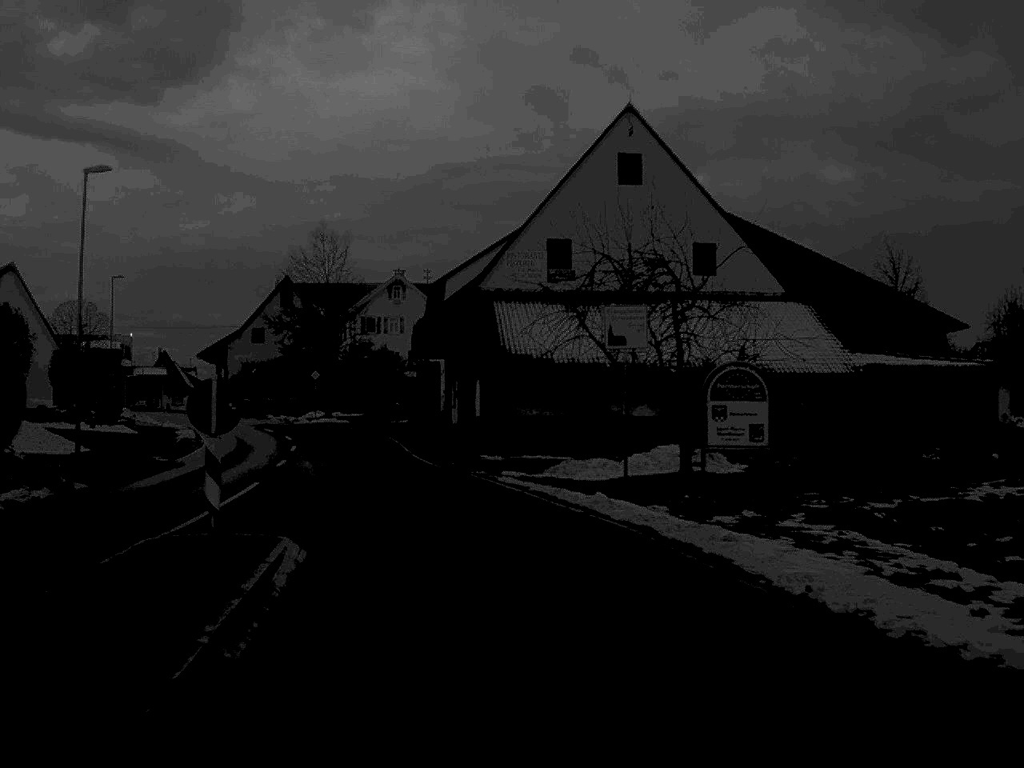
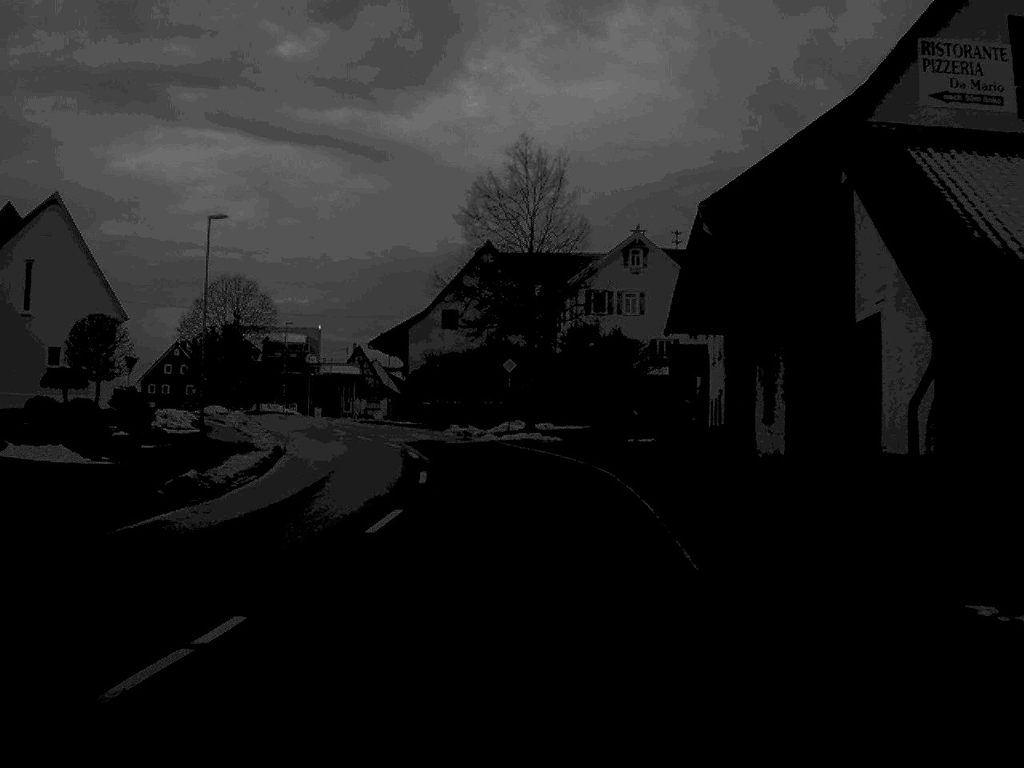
(-2.7, +26.0) m; -10°
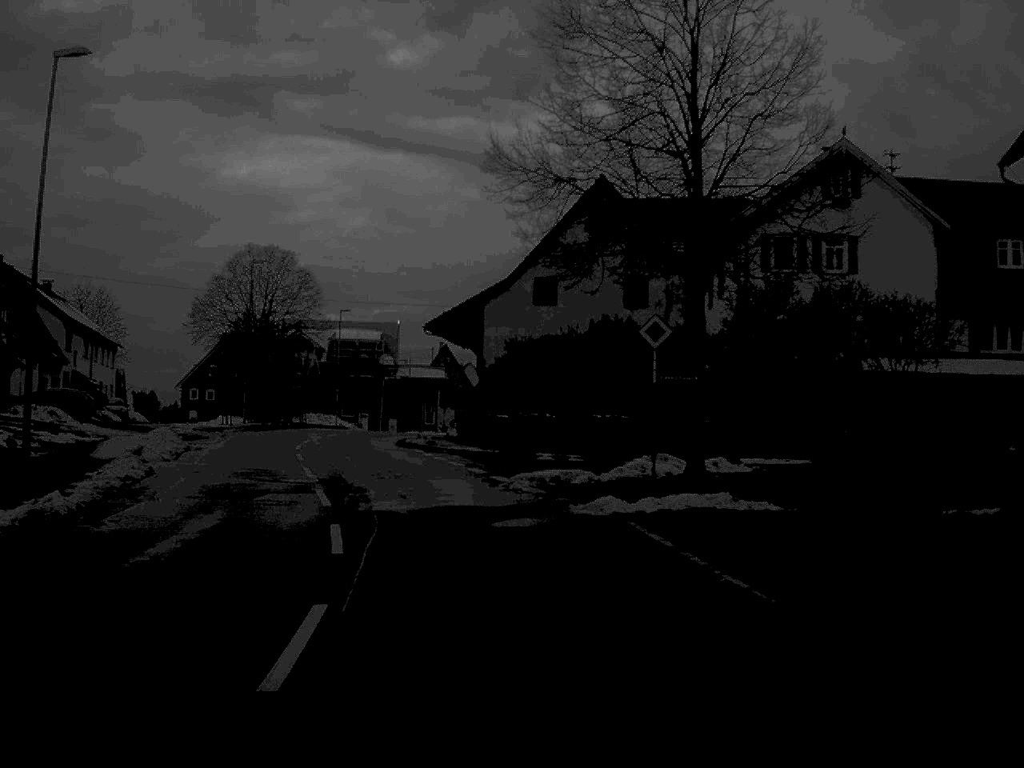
(-0.7, +26.5) m; -5°
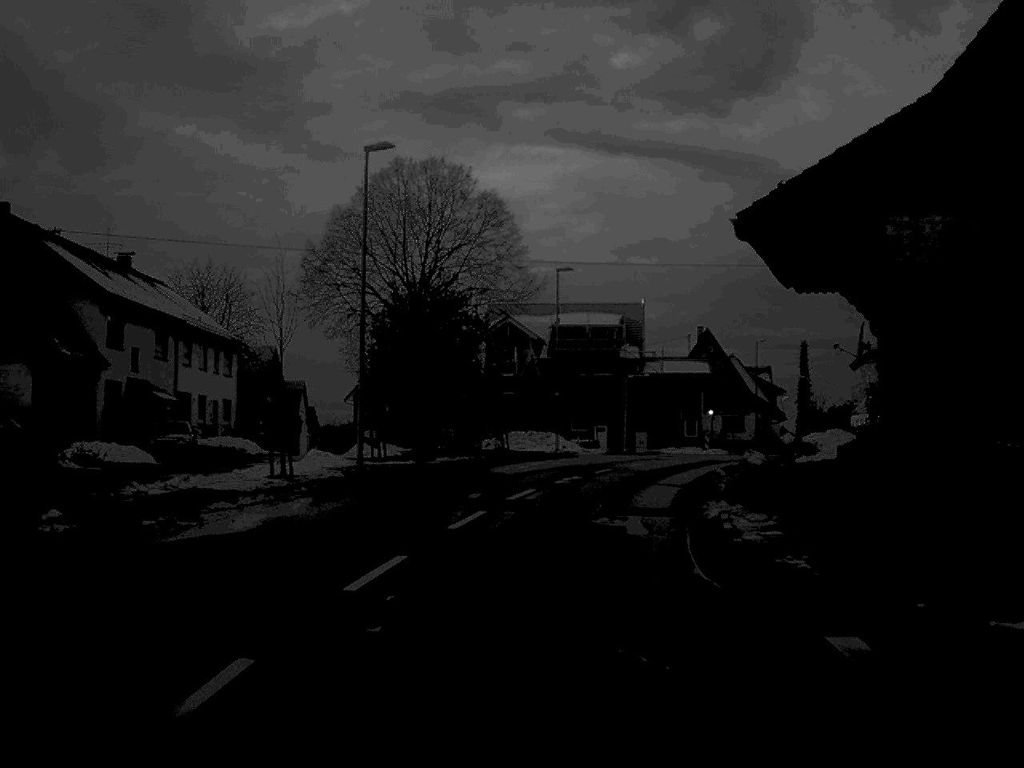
(-3.7, +32.5) m; -10°
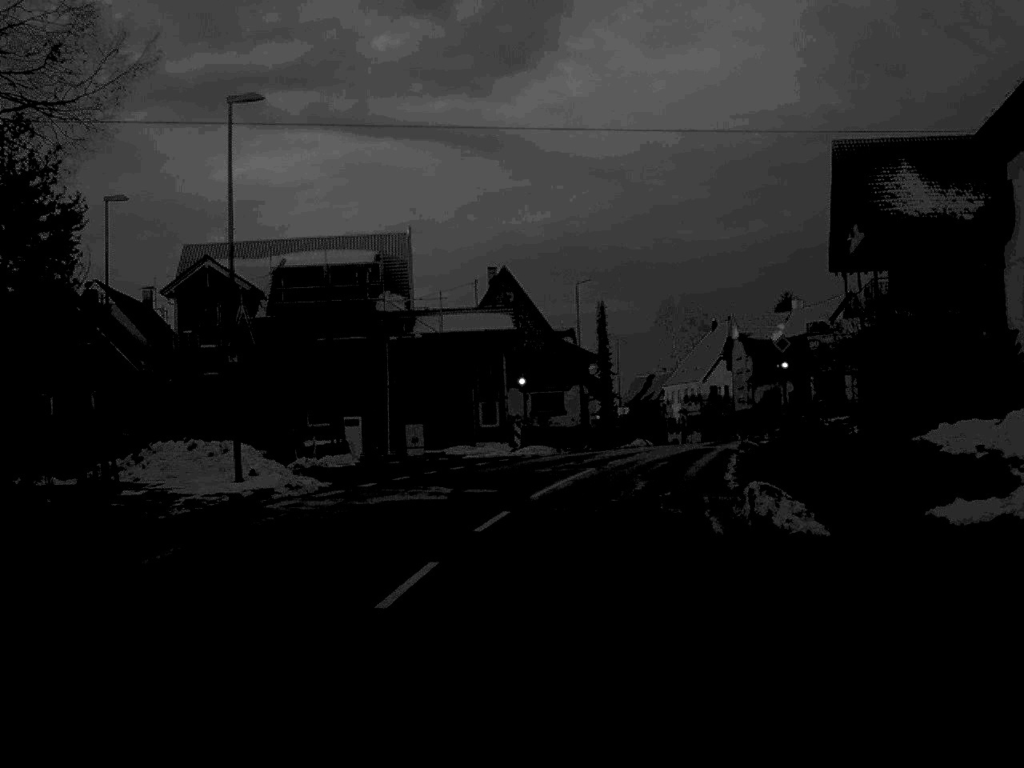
(+2.5, +30.8) m; +11°
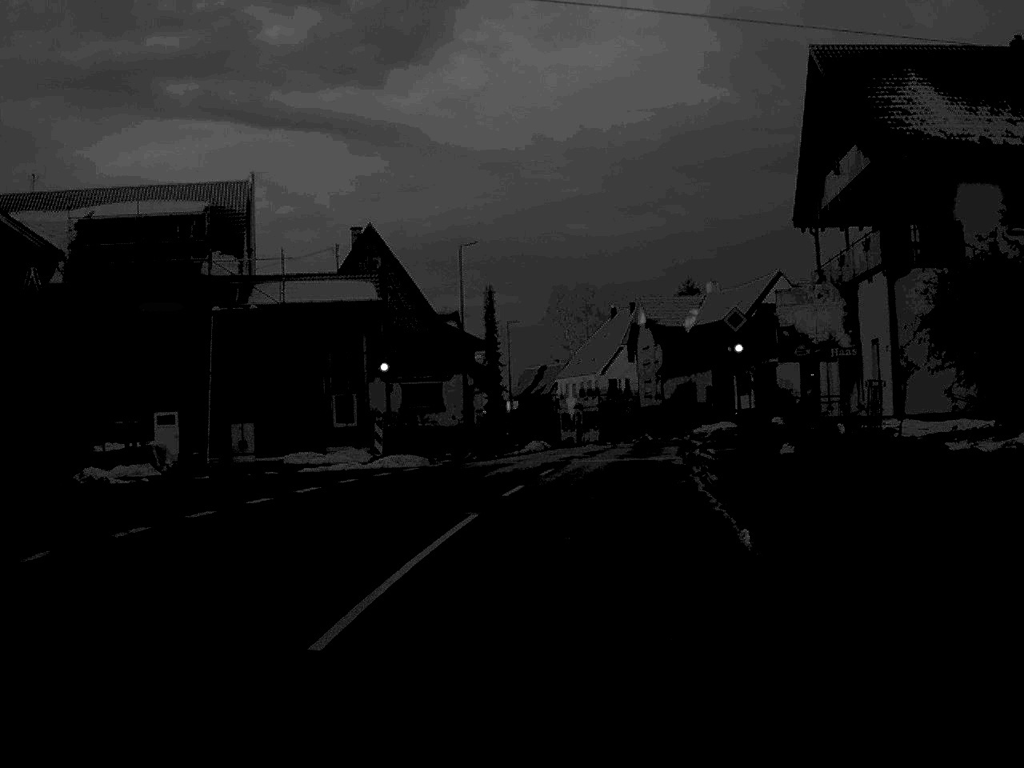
(+0.6, +13.4) m; +5°
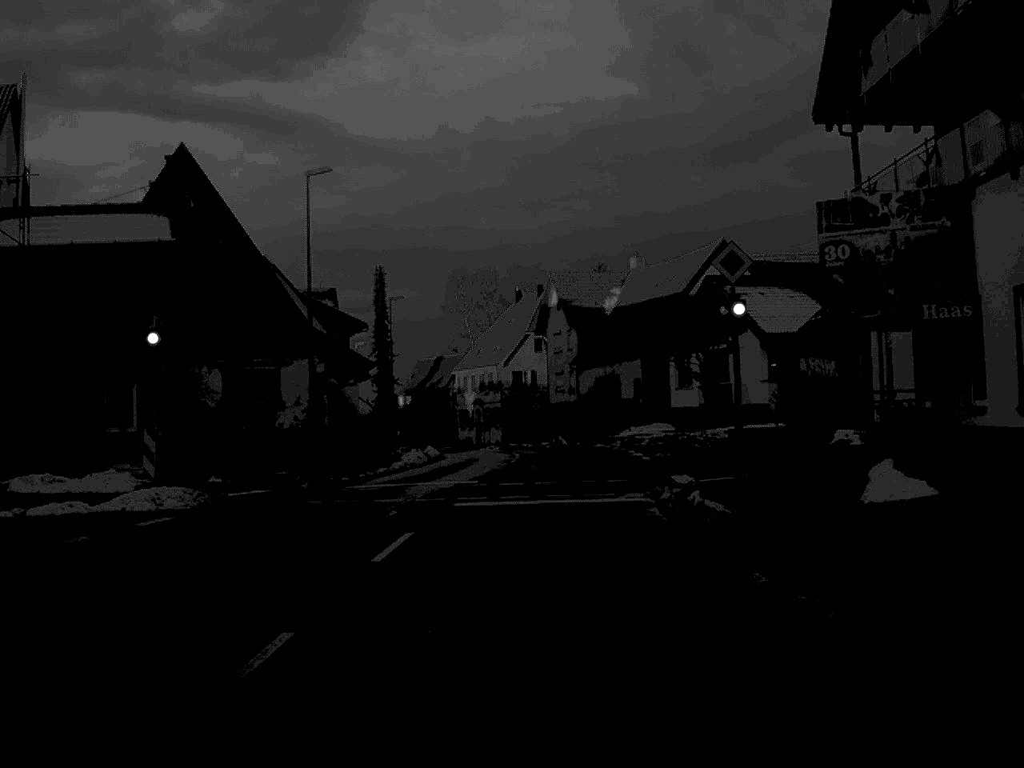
(+0.7, +15.5) m; +4°
